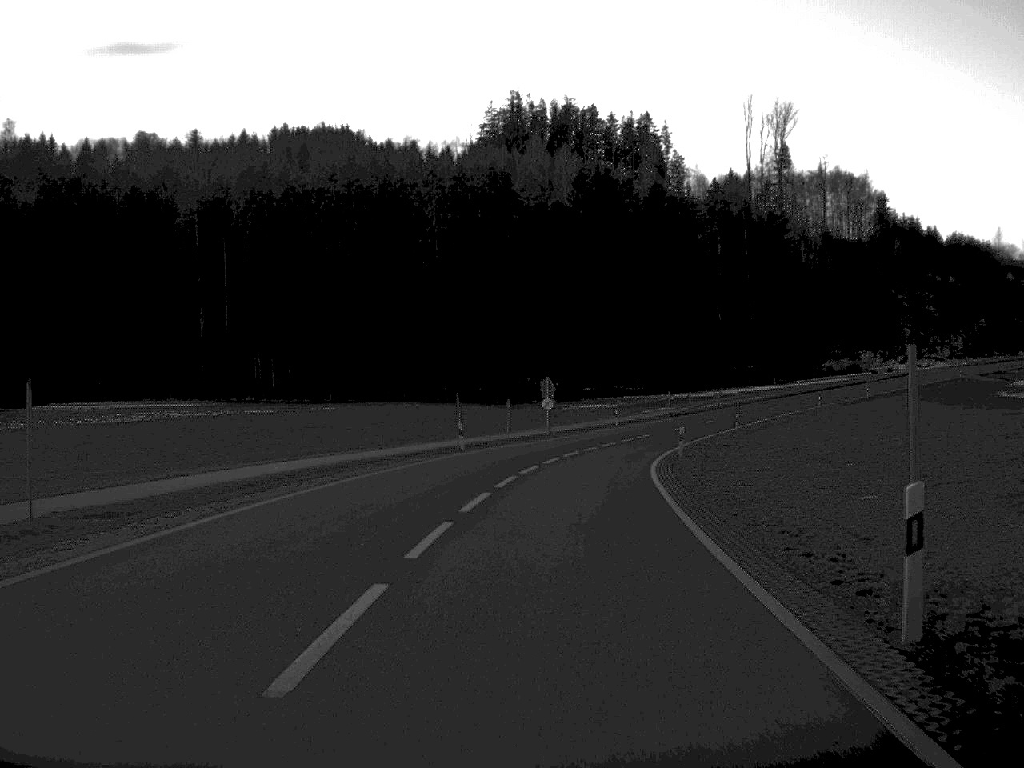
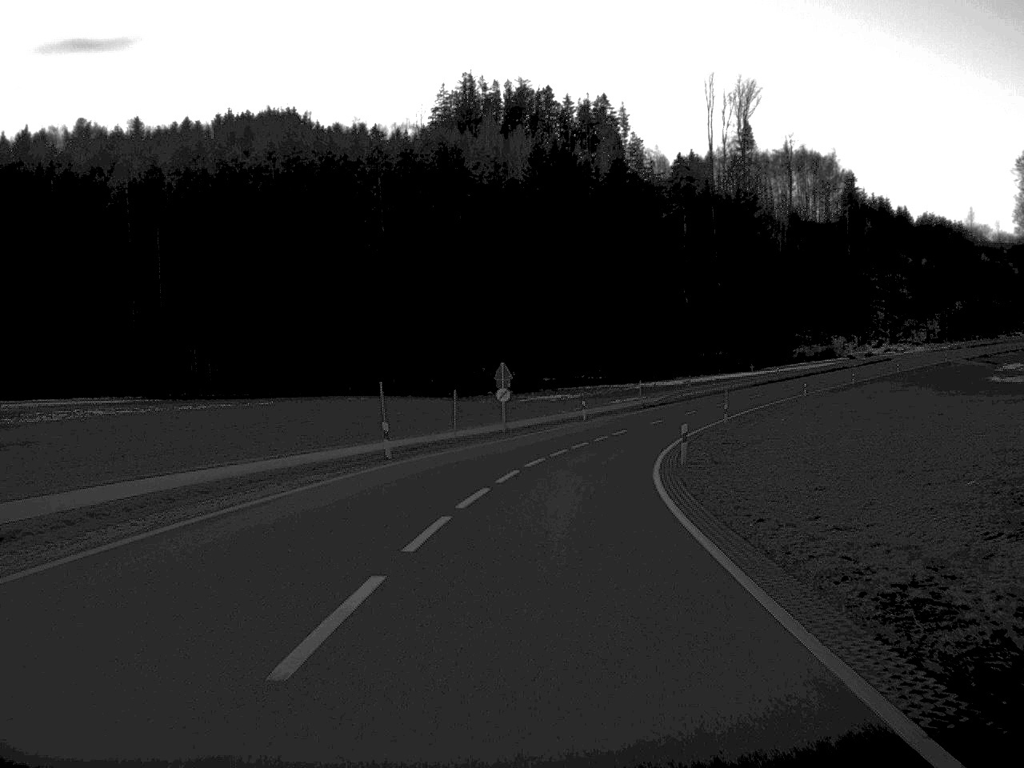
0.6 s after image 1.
(+0.2, +11.6) m; +2°
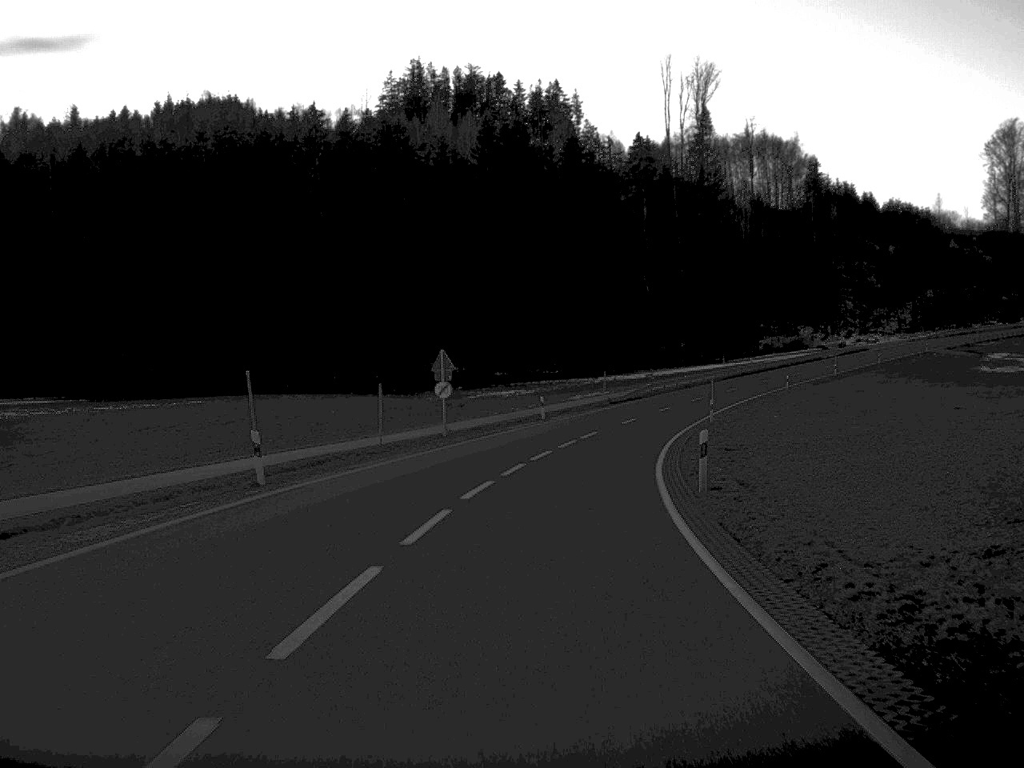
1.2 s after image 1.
(+0.2, +11.1) m; +2°
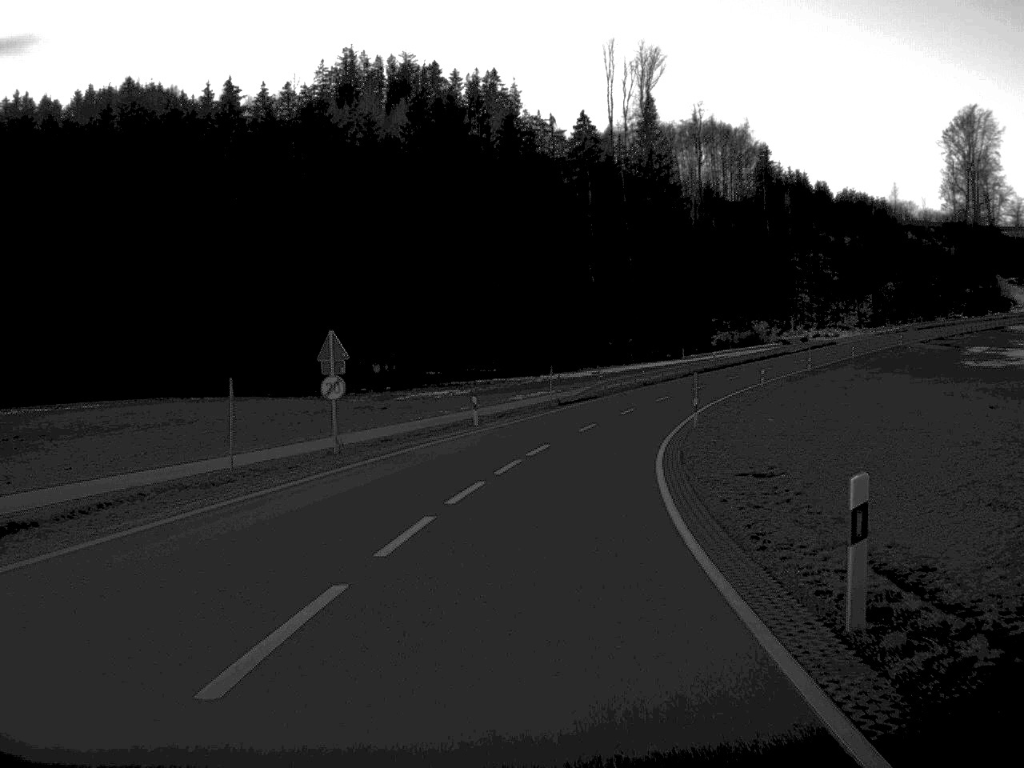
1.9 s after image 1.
(+0.3, +13.2) m; +3°
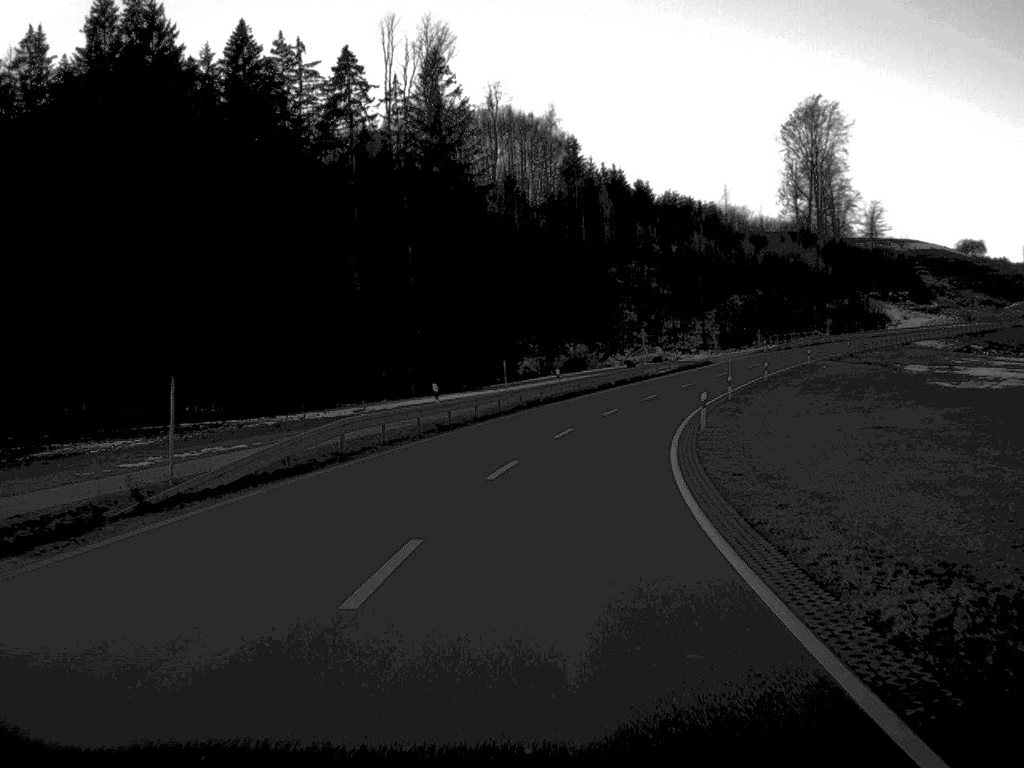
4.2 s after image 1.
(+3.5, +44.8) m; +10°
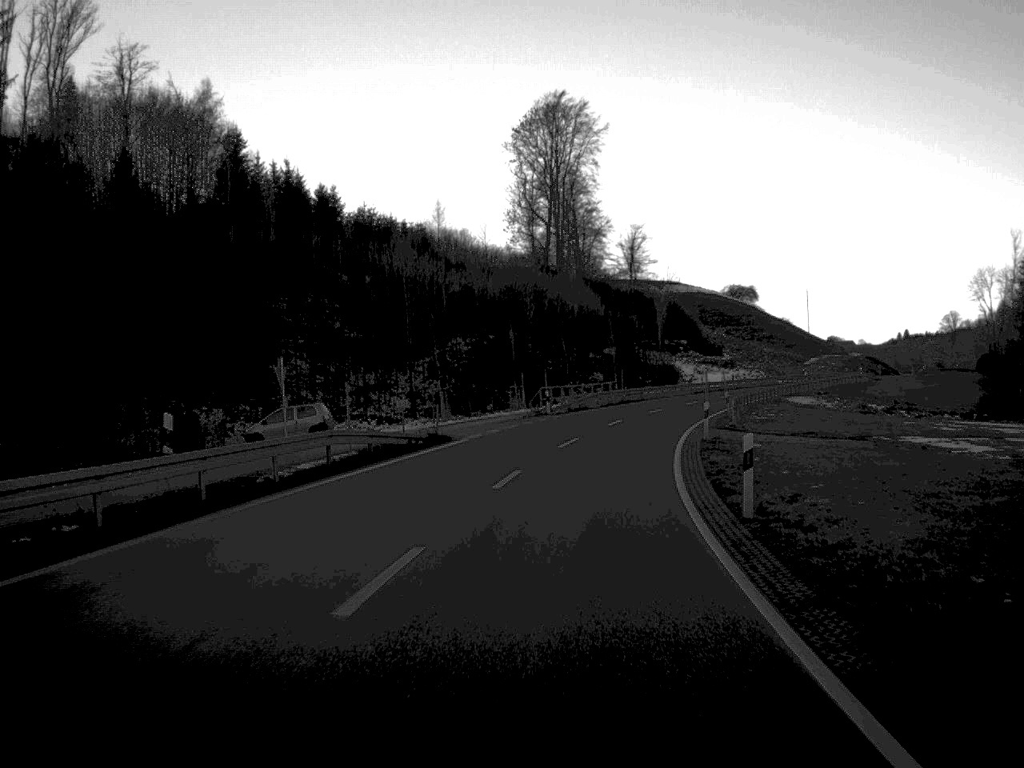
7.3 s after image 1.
(+7.1, +58.8) m; +13°
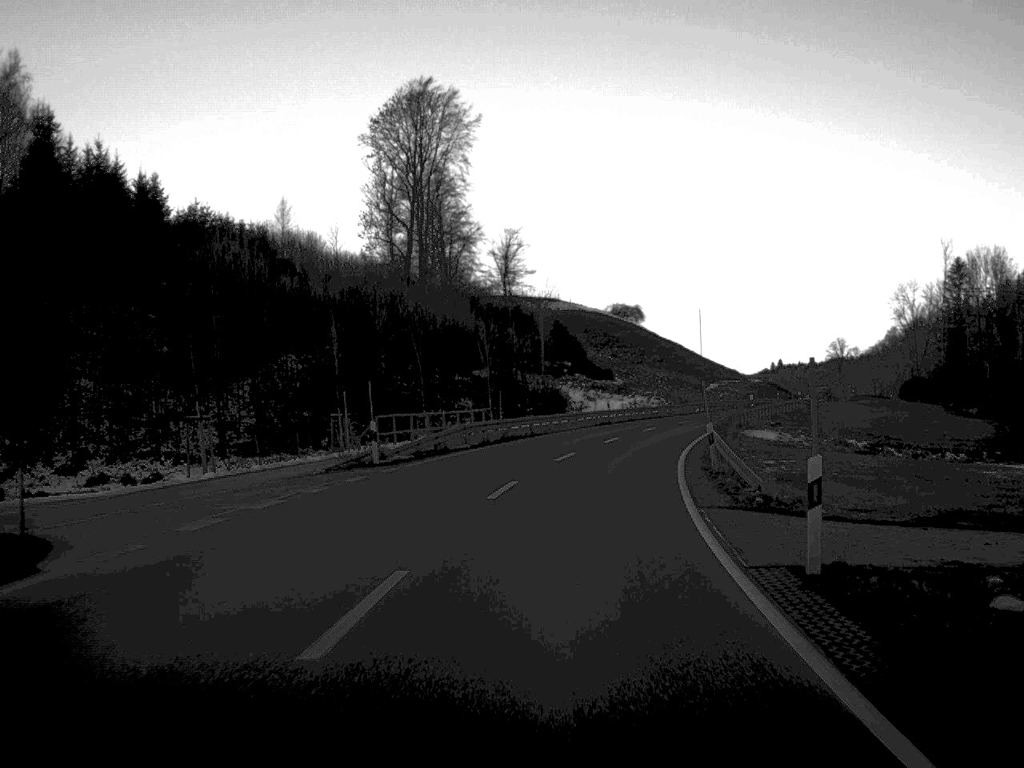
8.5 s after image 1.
(+1.3, +25.1) m; +6°
